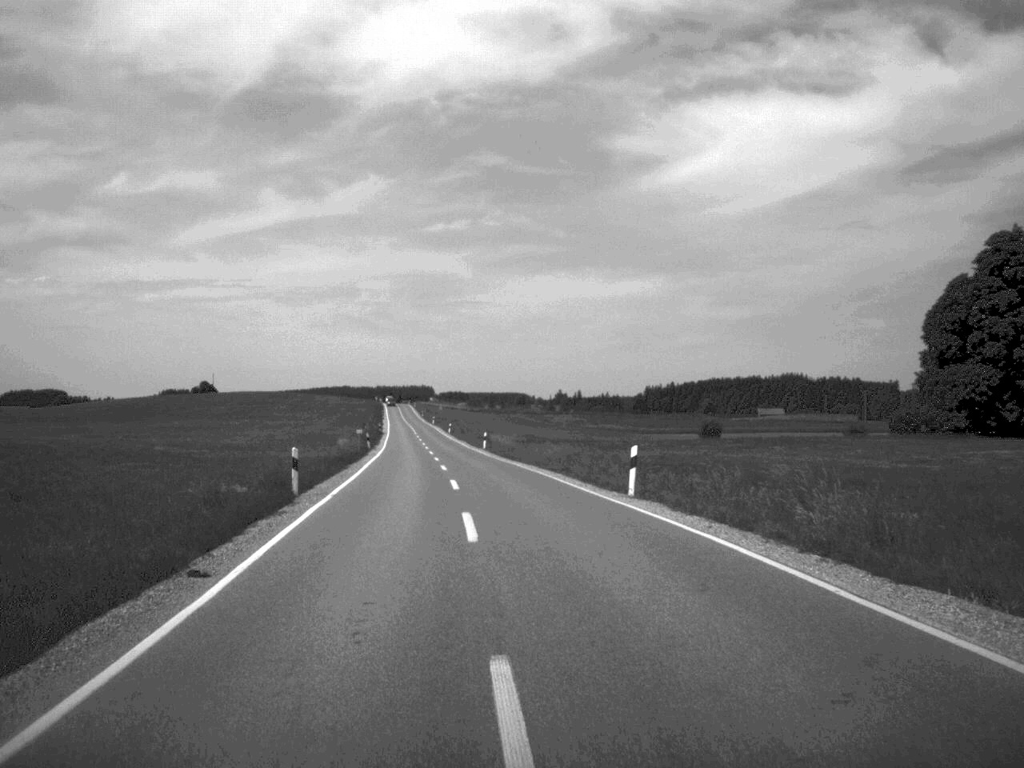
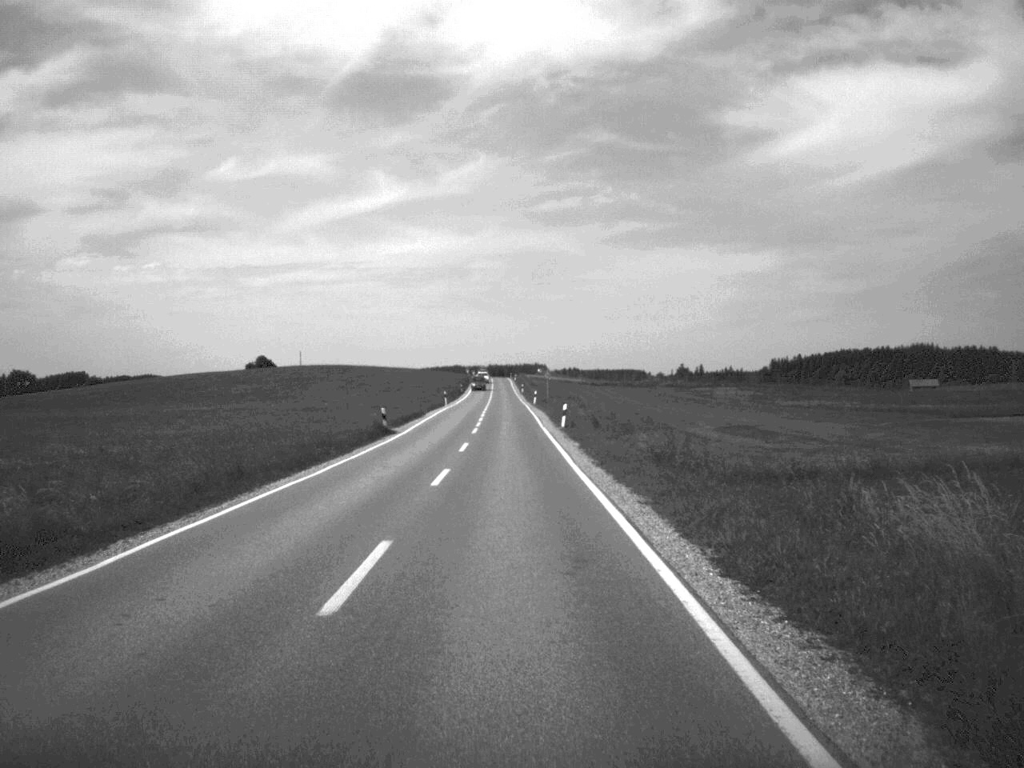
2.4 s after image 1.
(-4.5, +75.9) m; -5°
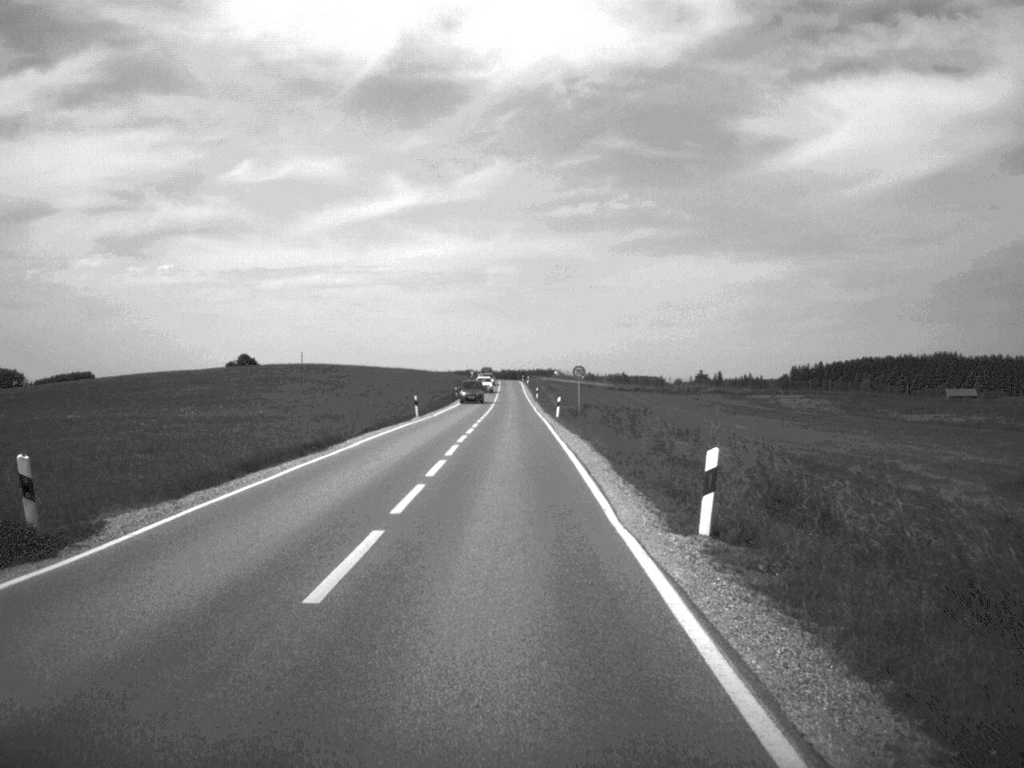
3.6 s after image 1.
(-0.2, +35.9) m; -1°
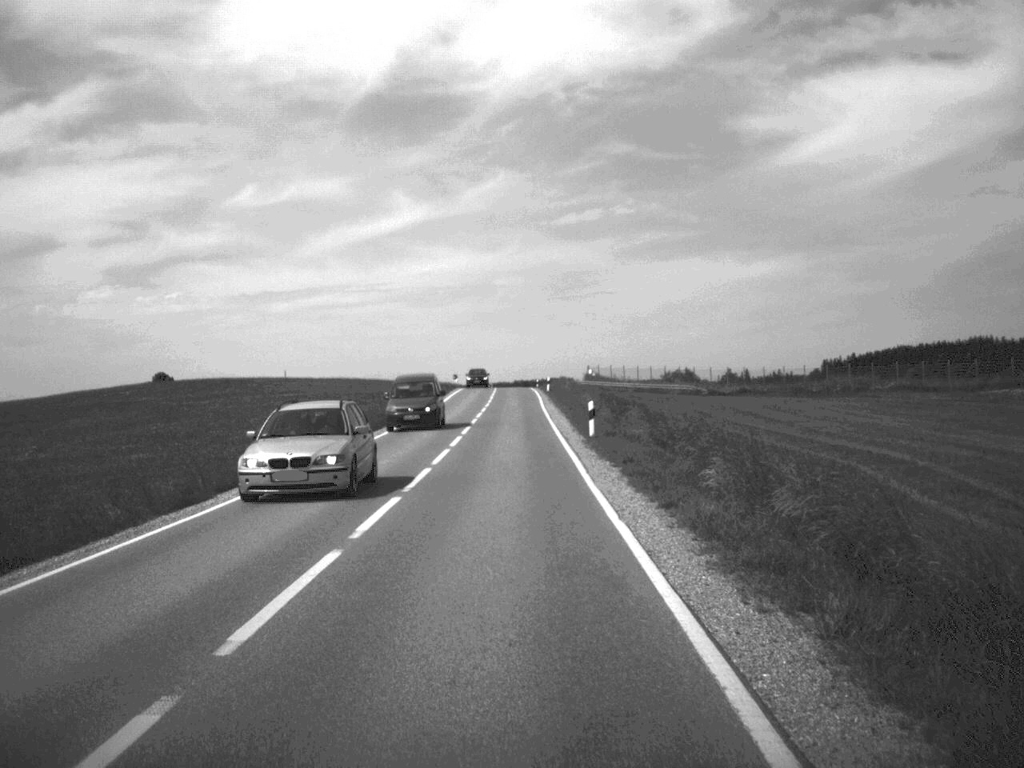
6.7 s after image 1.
(-0.4, +77.7) m; -1°
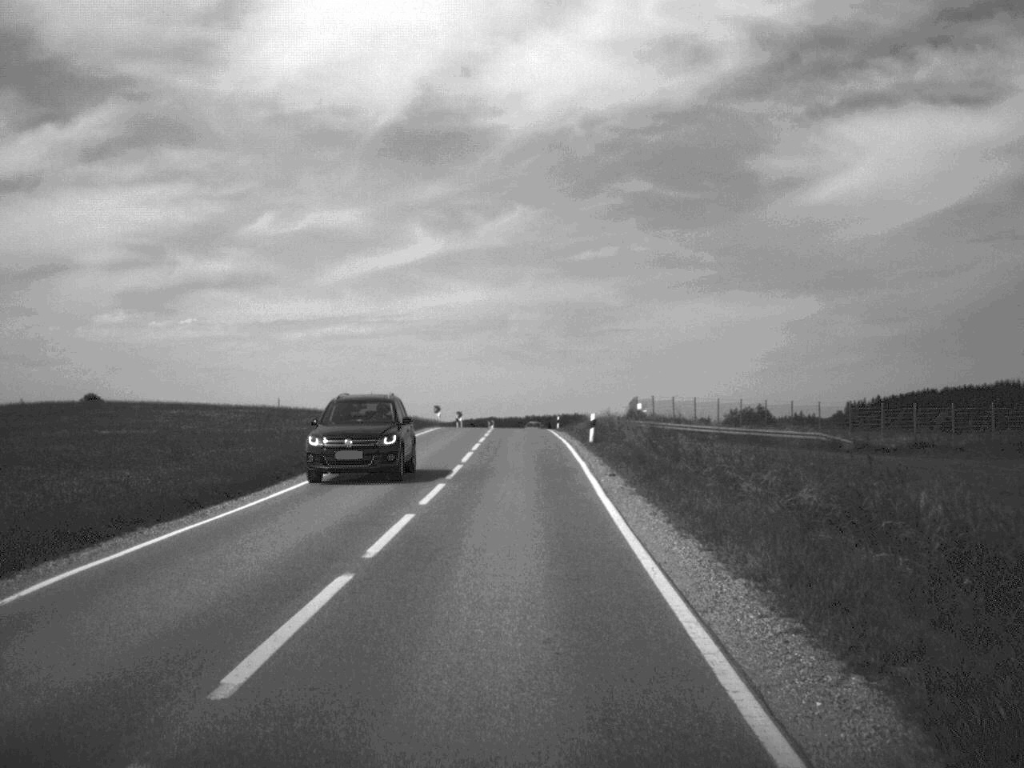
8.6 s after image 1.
(-0.2, +42.6) m; -1°
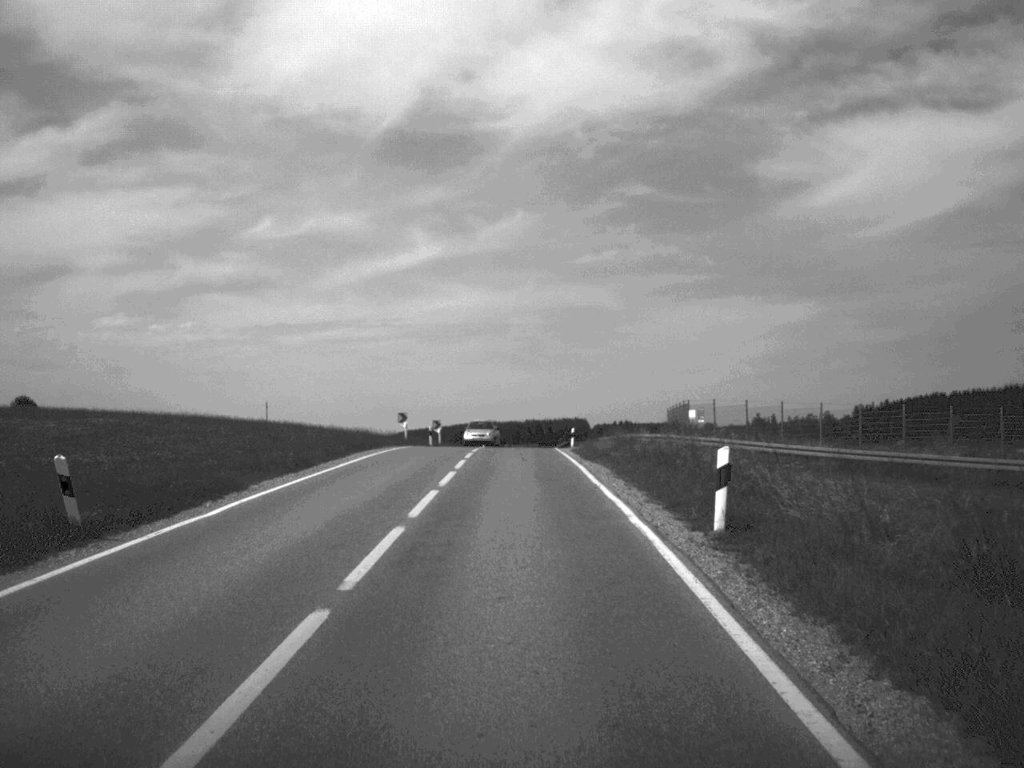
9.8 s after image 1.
(-0.1, +25.8) m; 0°
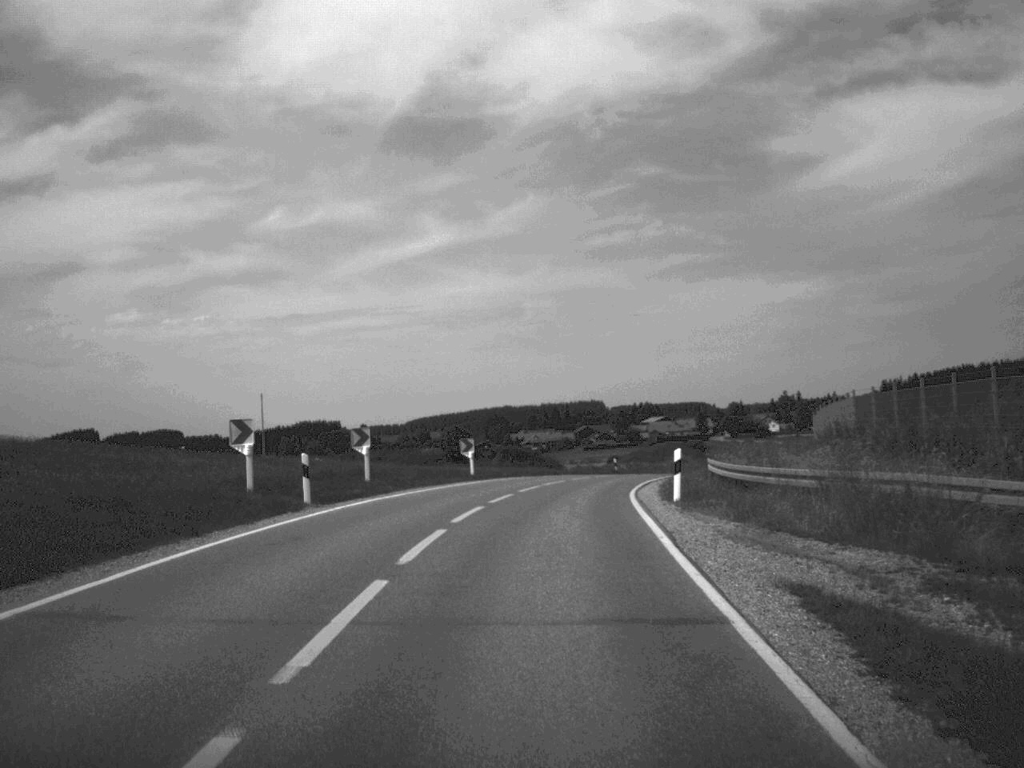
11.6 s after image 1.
(-0.3, +38.8) m; -1°
